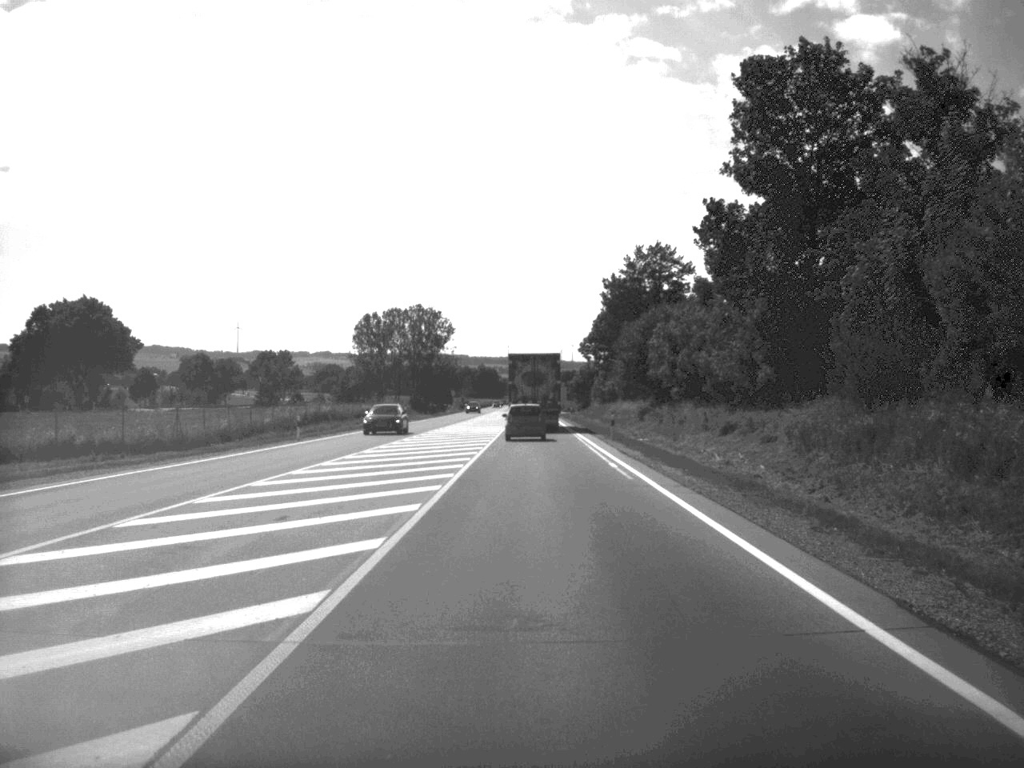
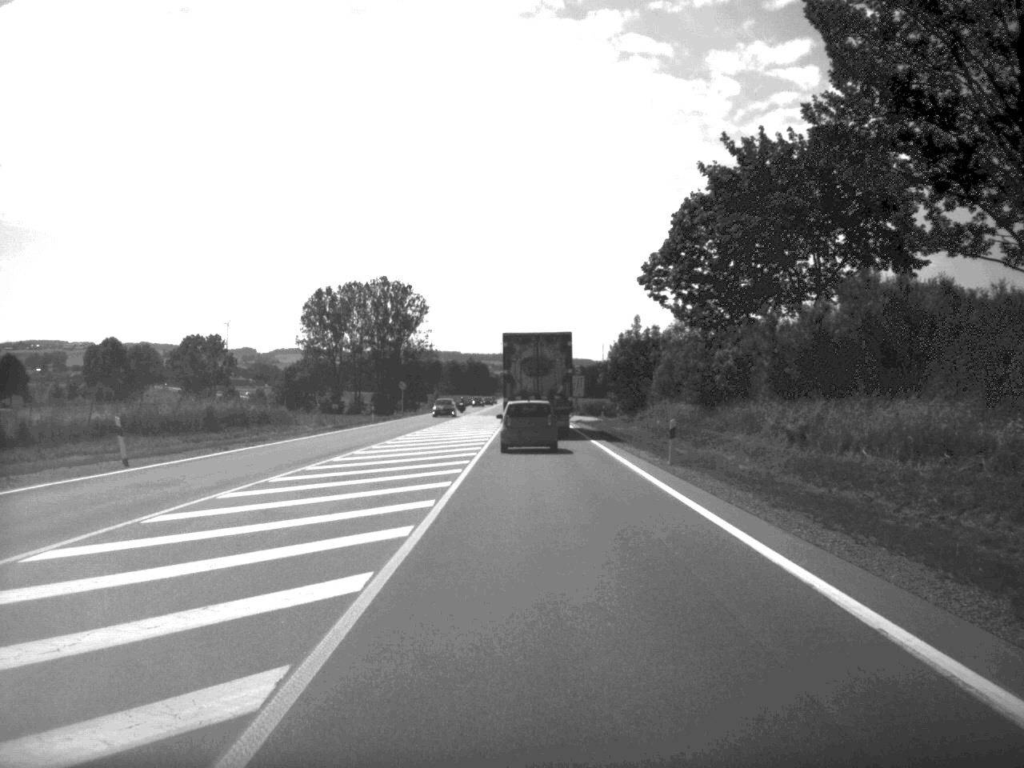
(-0.1, +72.2) m; 0°
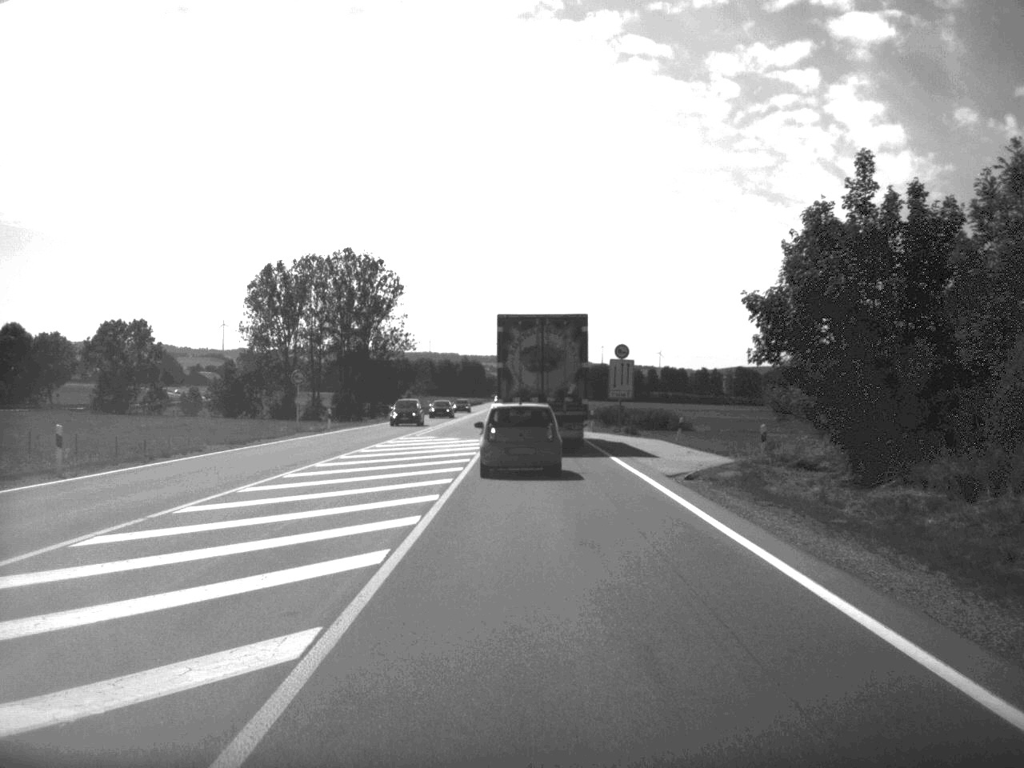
(-0.1, +55.0) m; 0°
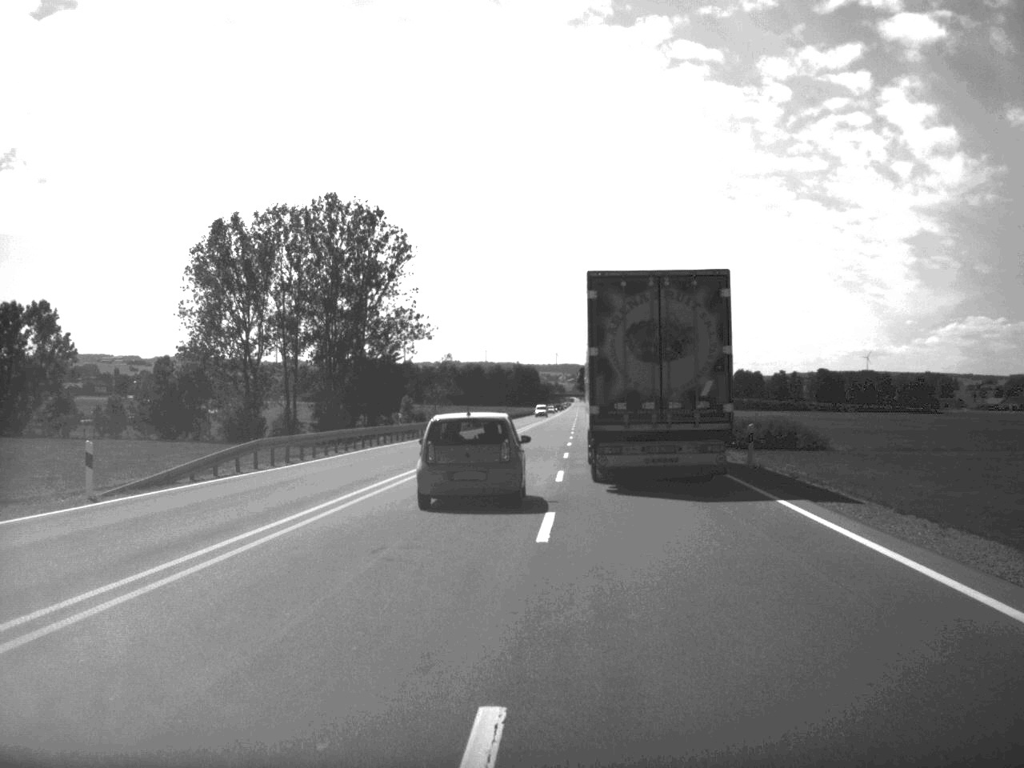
(-1.1, +69.5) m; -3°
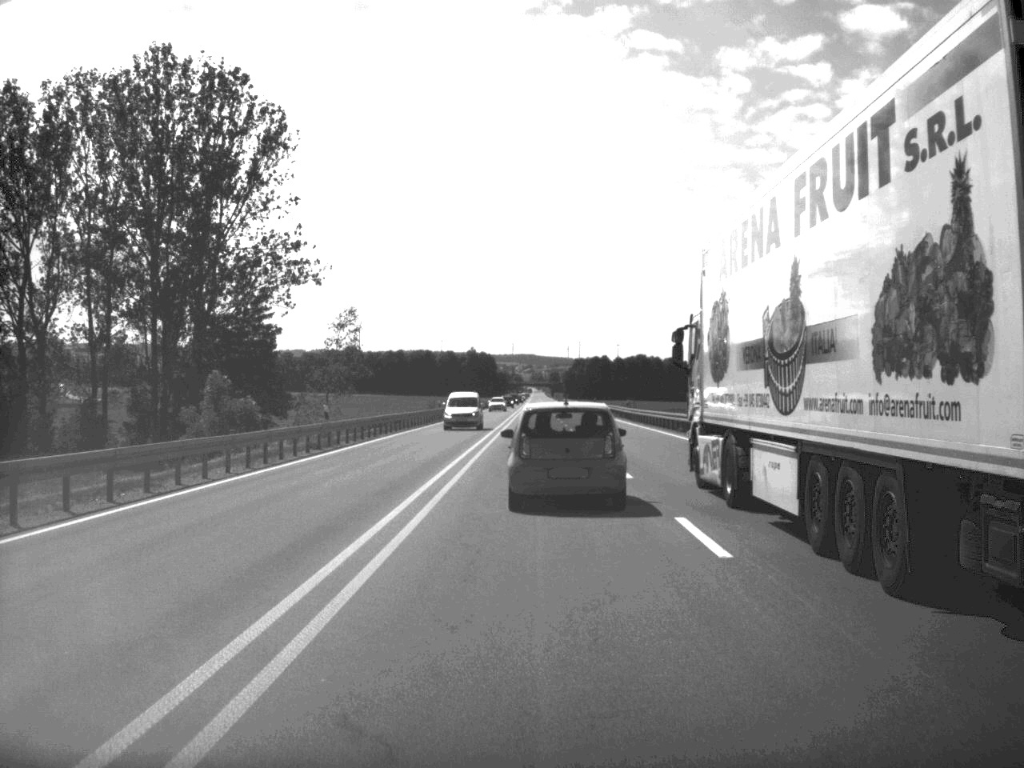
(+0.4, +62.3) m; +2°
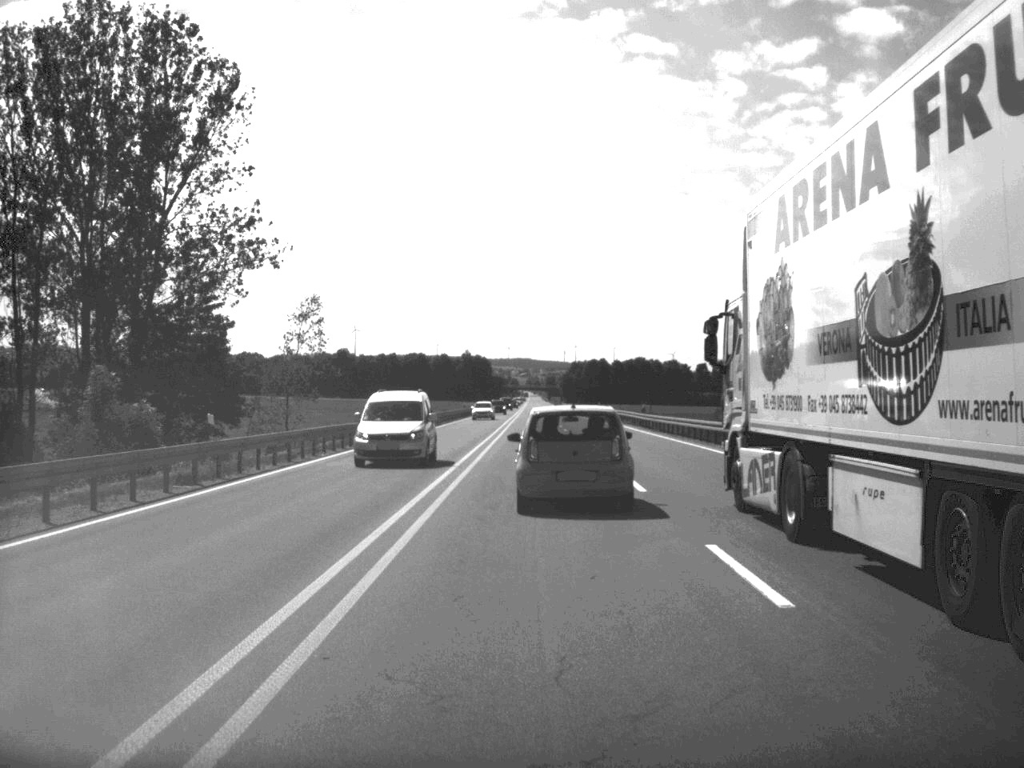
(0.0, +14.7) m; 0°
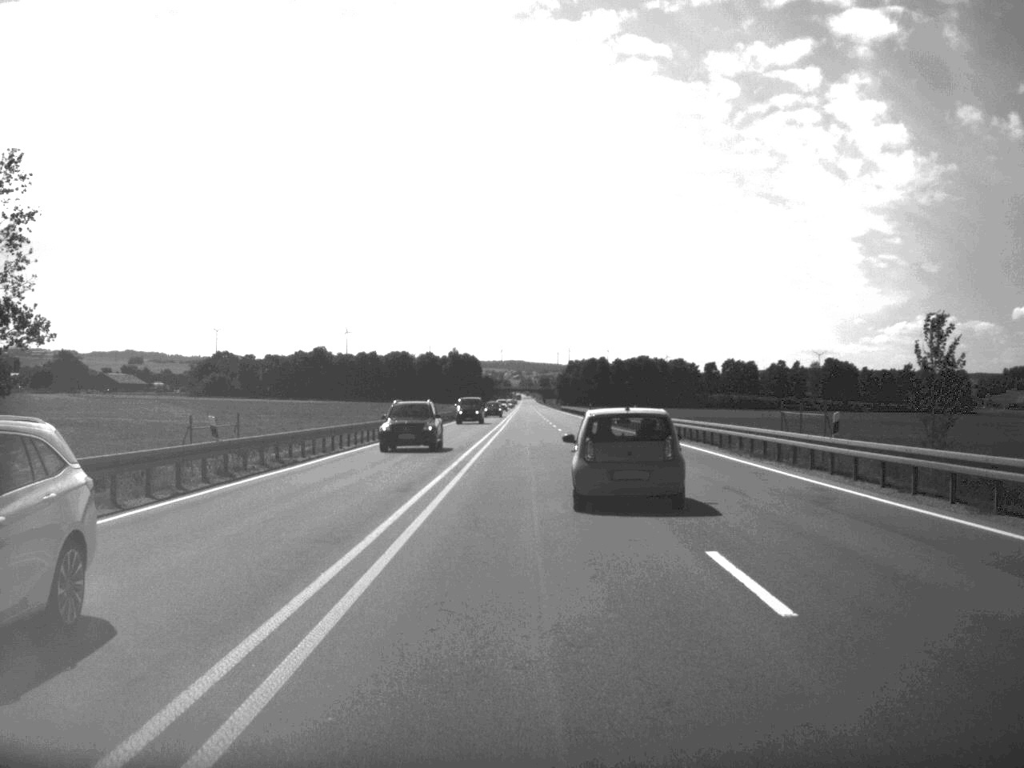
(+0.1, +48.2) m; 0°
